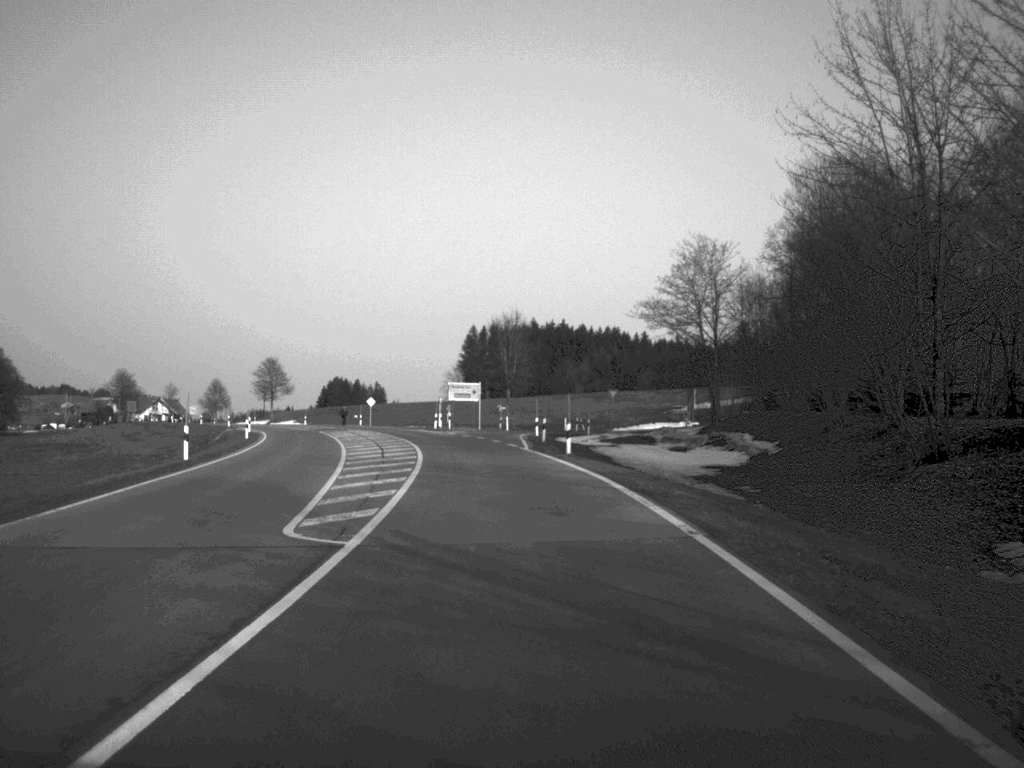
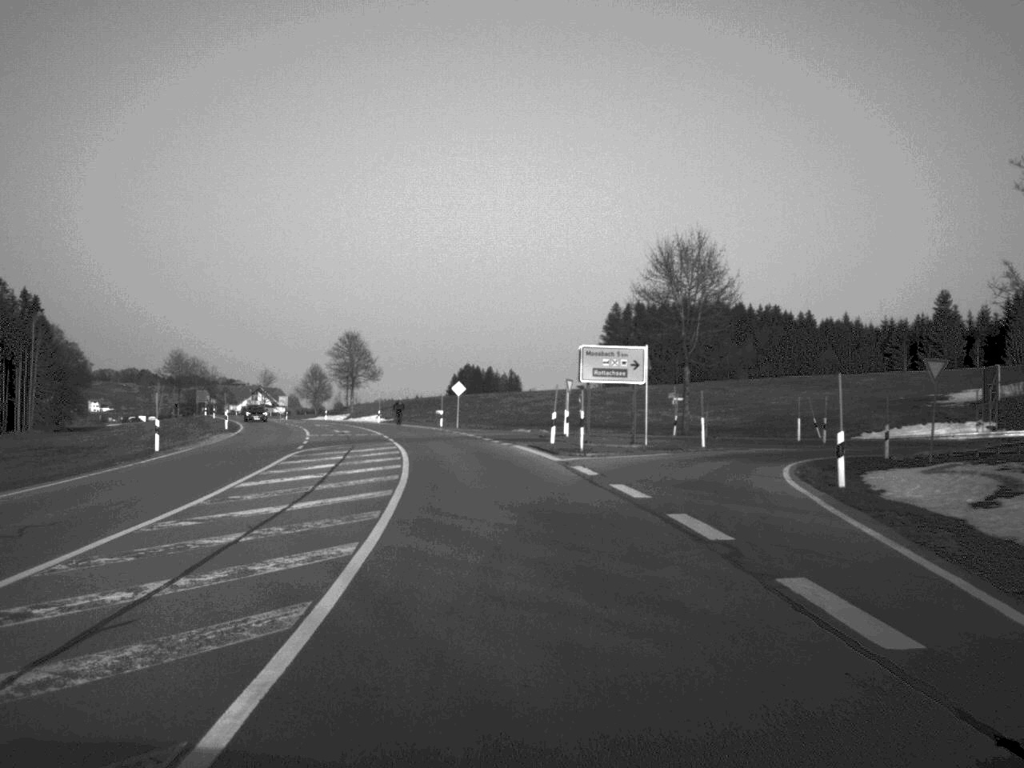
(-2.4, +45.7) m; -6°
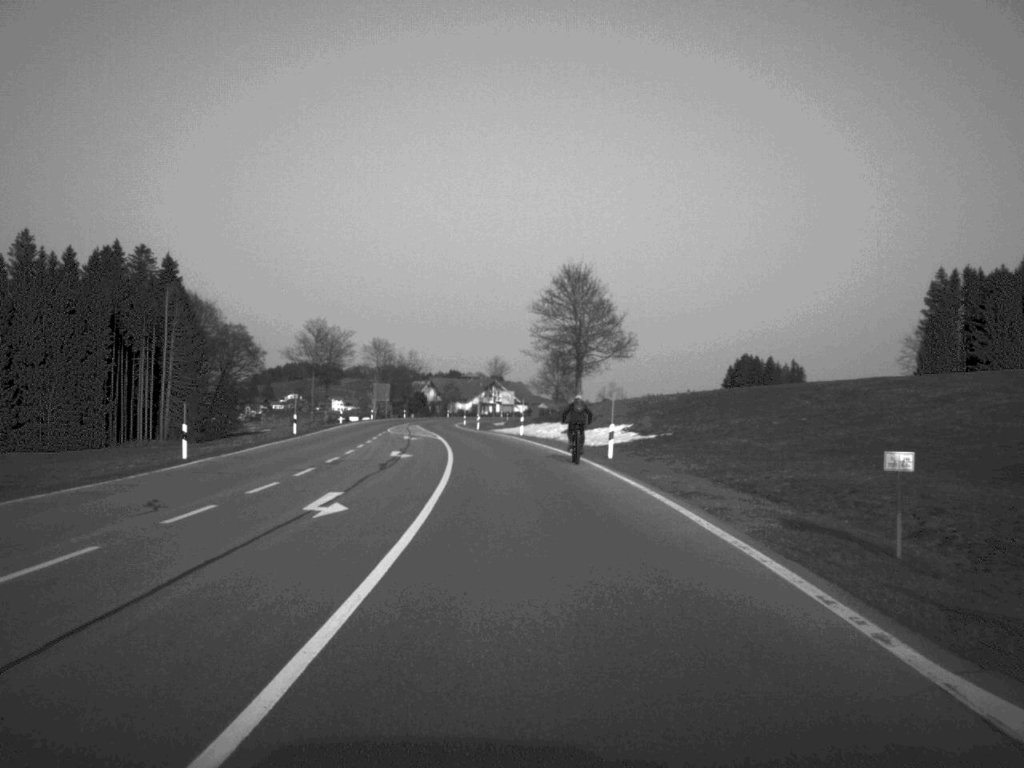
(-6.3, +66.3) m; -12°
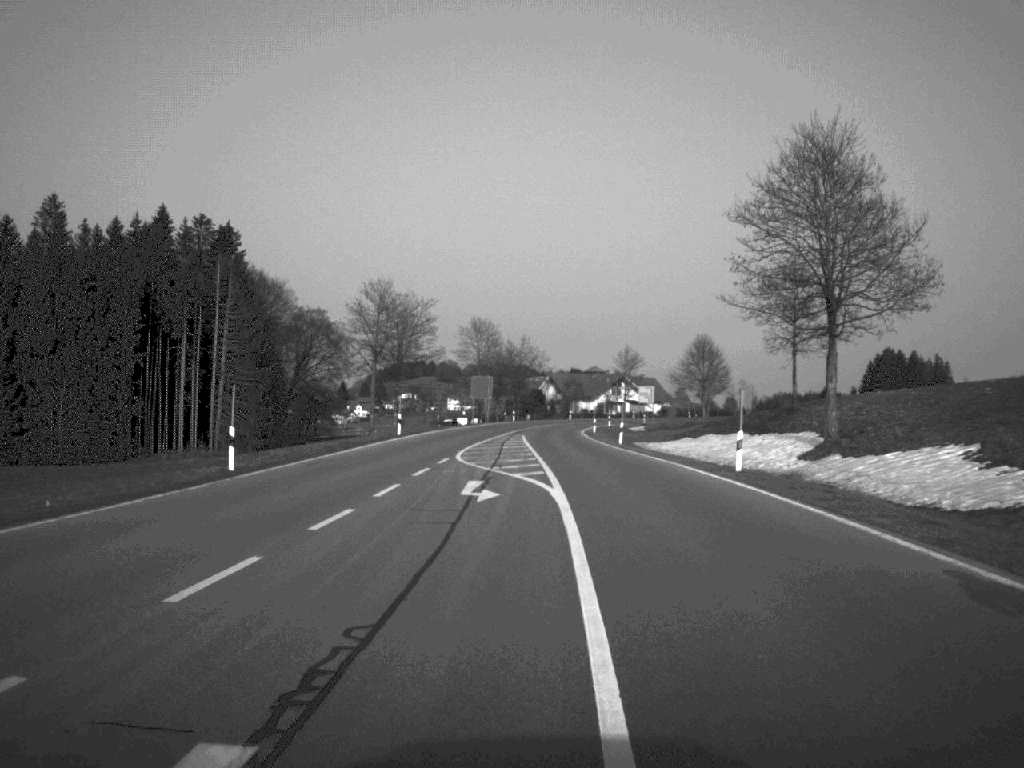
(-2.2, +37.0) m; -5°
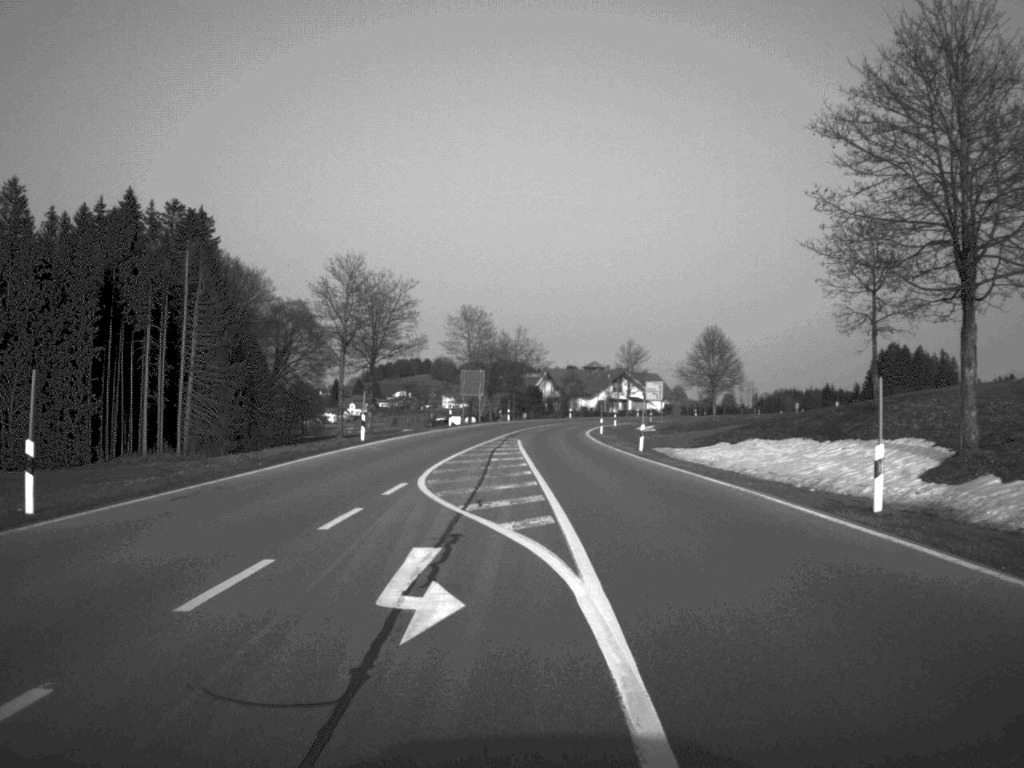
(0.0, +12.3) m; 0°
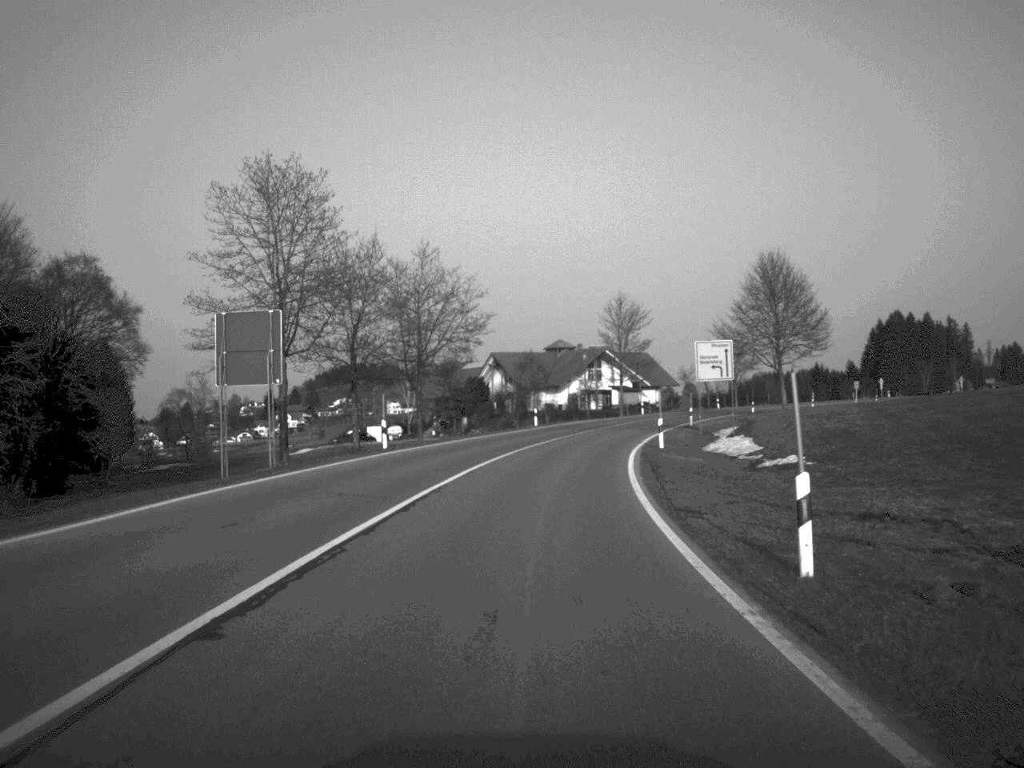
(+1.7, +66.7) m; +2°
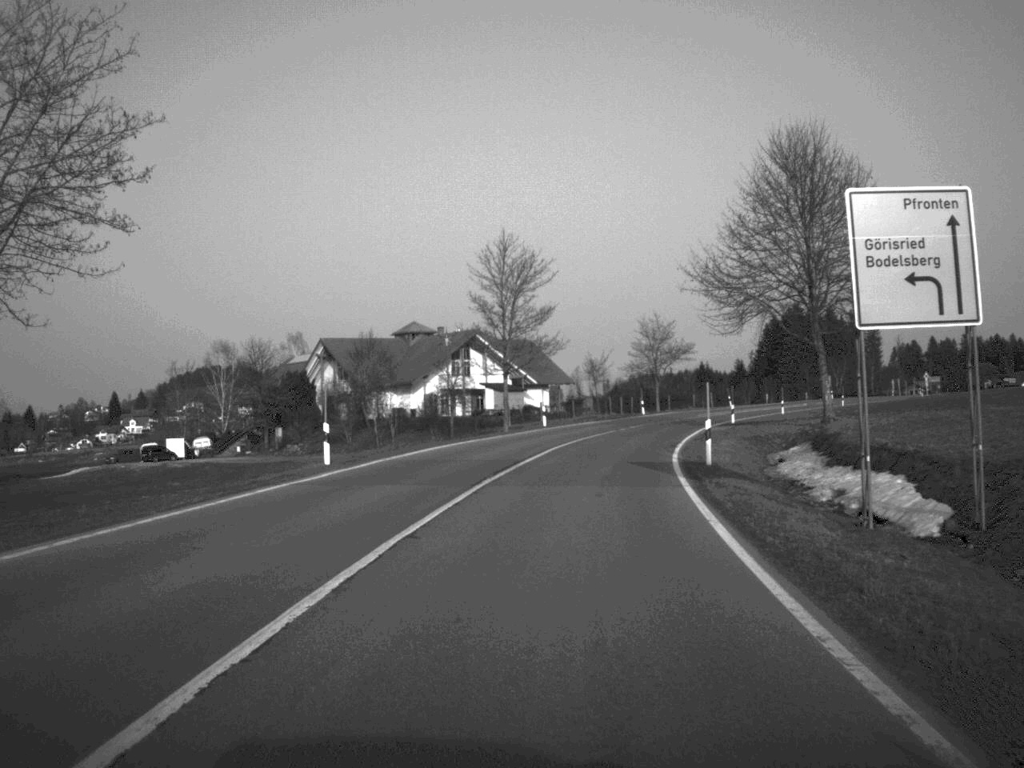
(+2.0, +43.0) m; +6°
